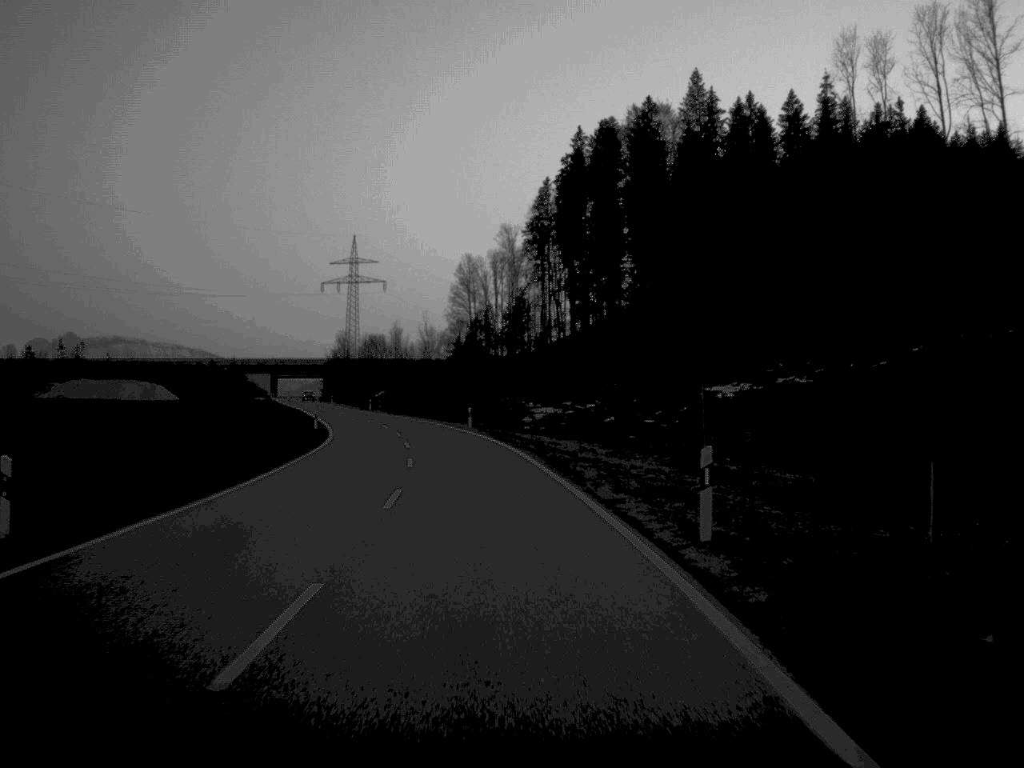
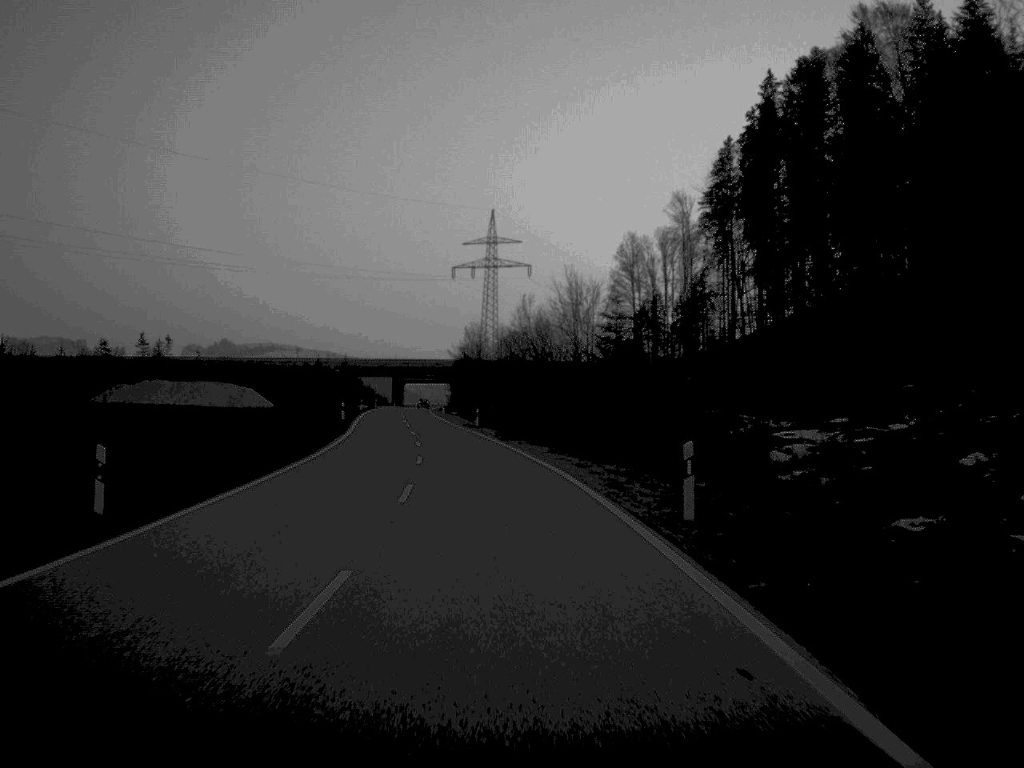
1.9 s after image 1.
(-2.8, +47.0) m; -7°
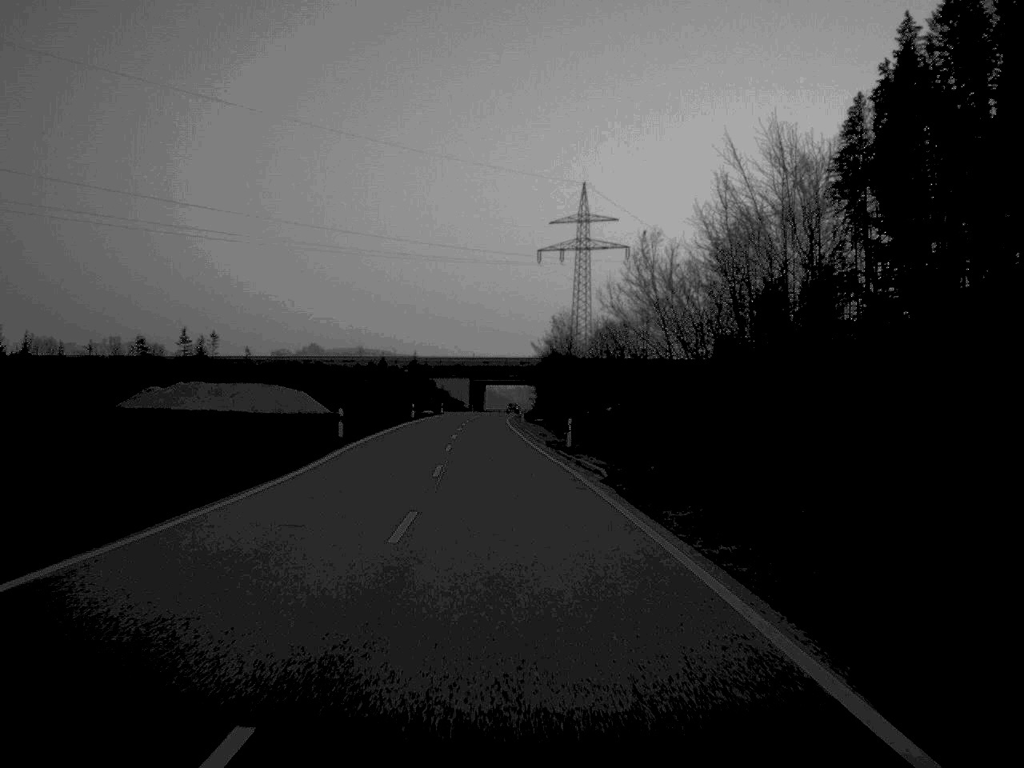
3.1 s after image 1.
(-1.1, +29.9) m; -4°
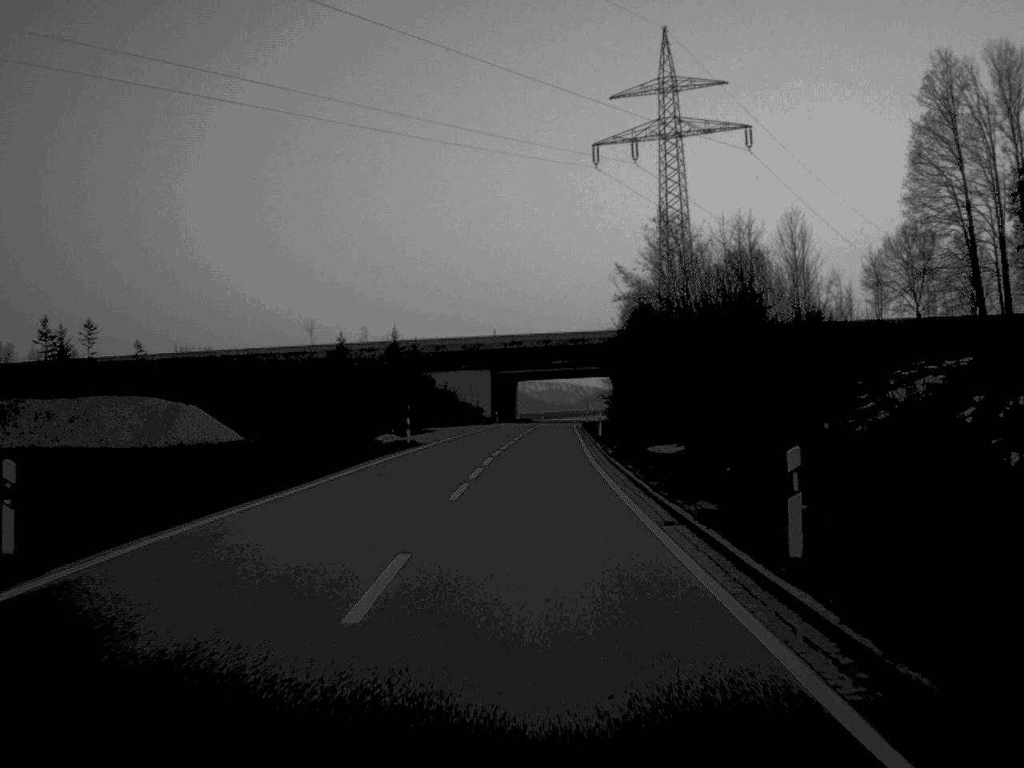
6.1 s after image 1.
(-2.2, +76.6) m; -1°
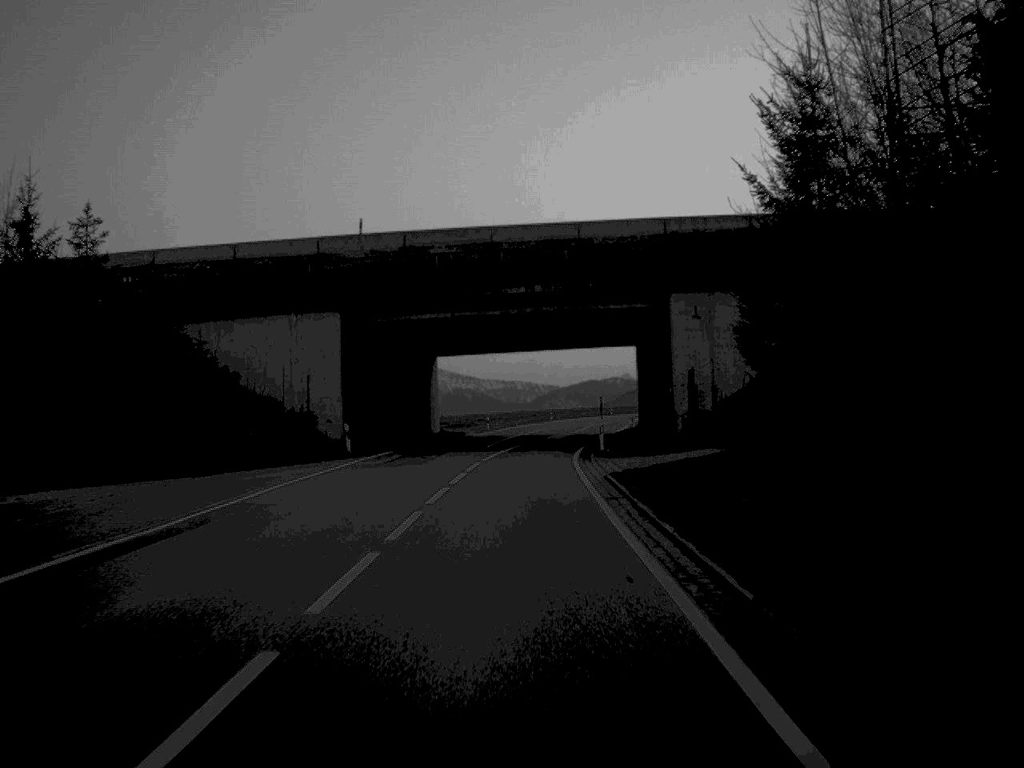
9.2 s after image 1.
(+1.7, +76.1) m; +2°
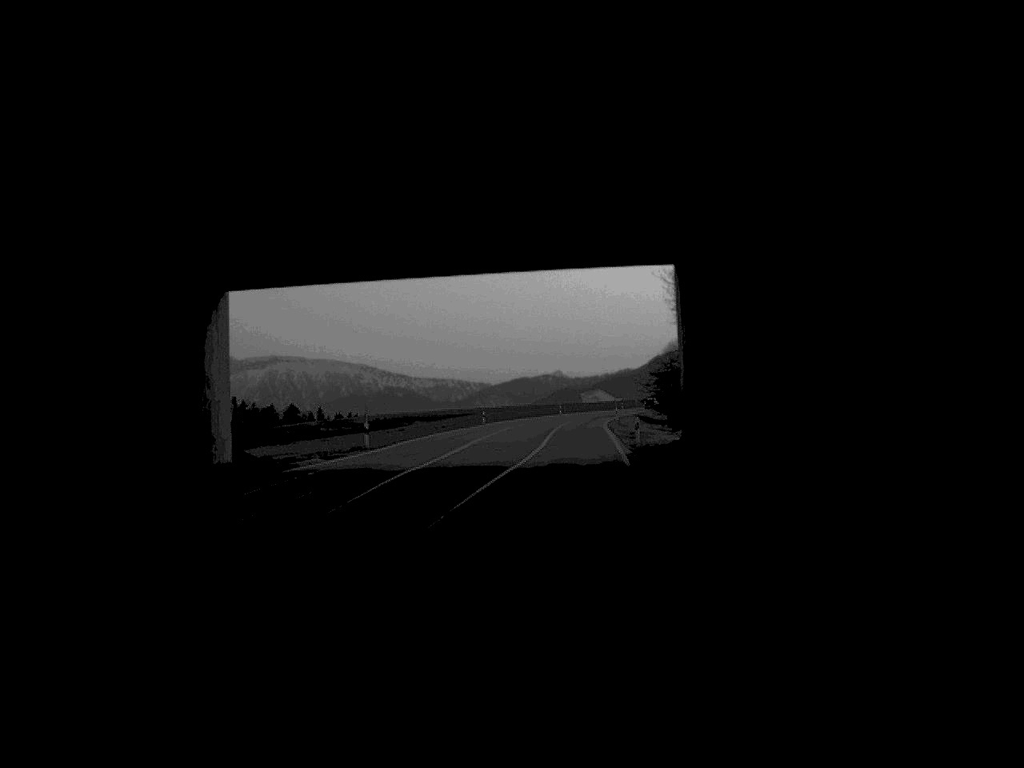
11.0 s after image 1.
(+0.8, +43.4) m; +3°
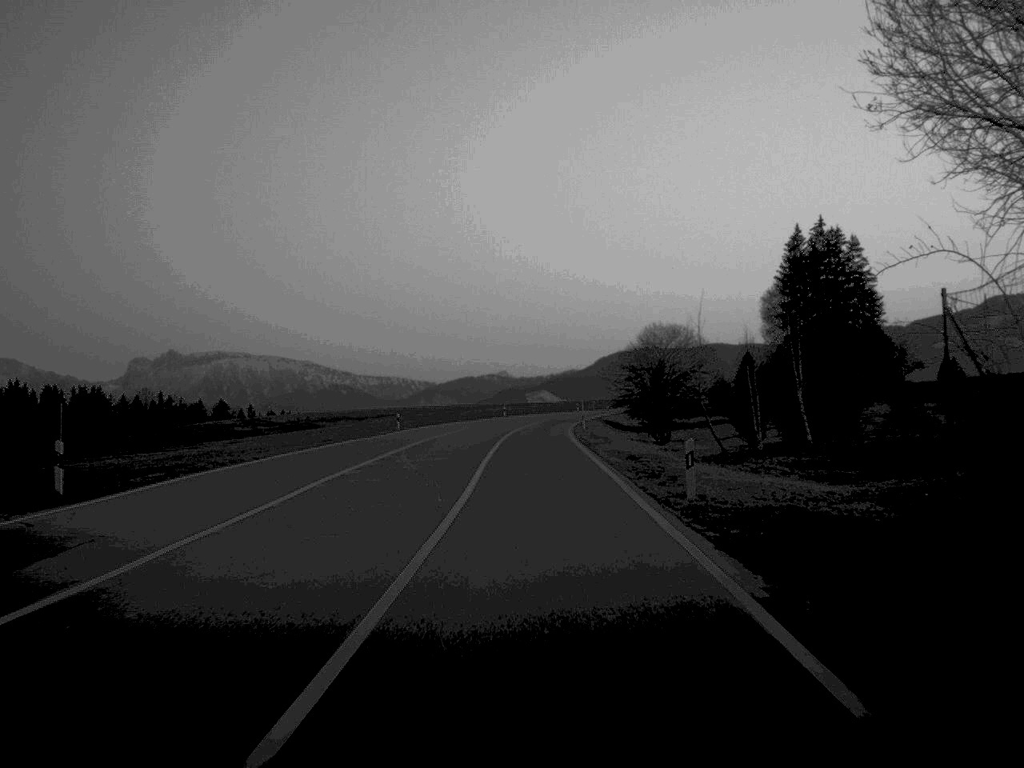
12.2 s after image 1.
(+0.7, +29.2) m; +2°
